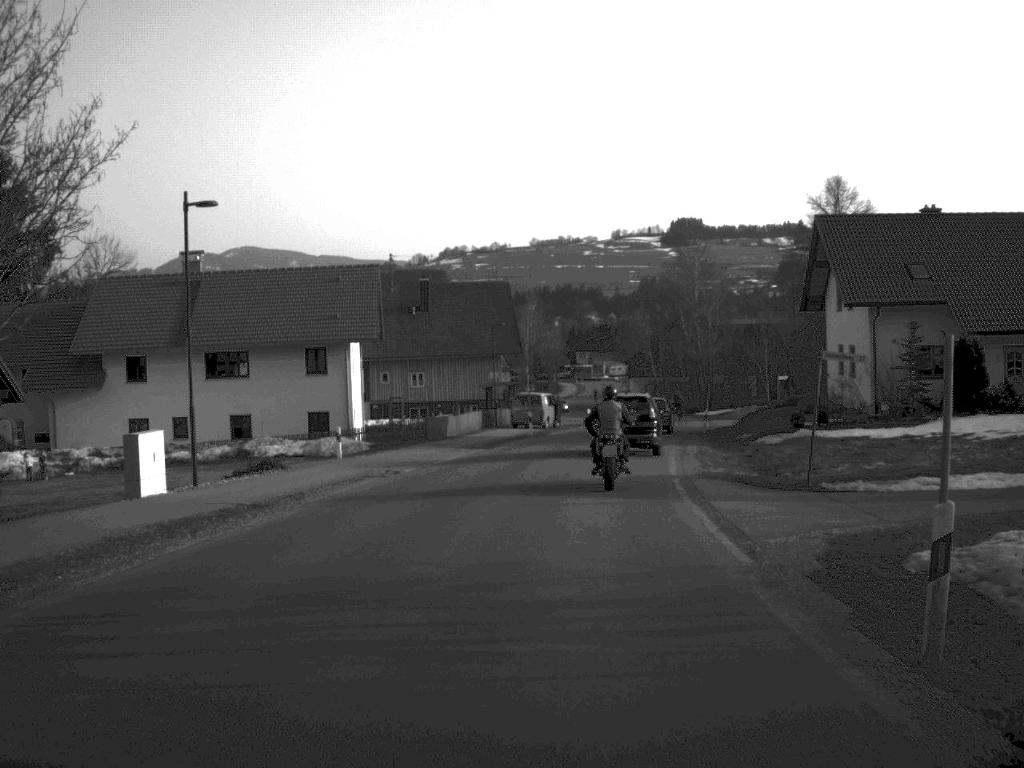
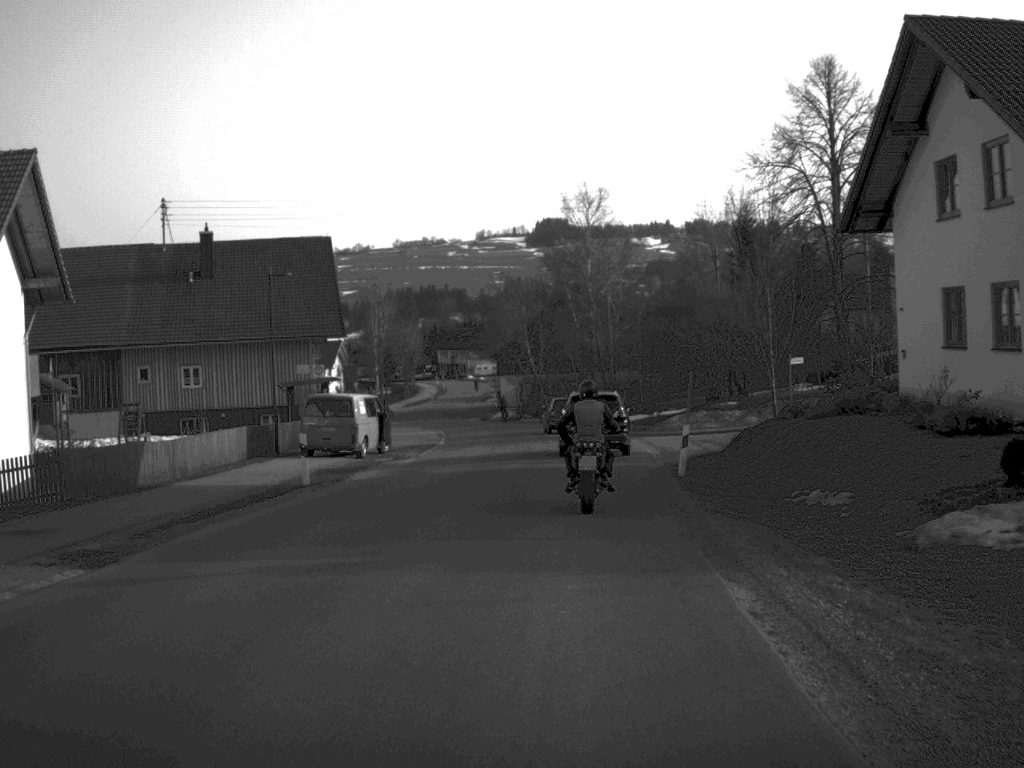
(+1.7, +29.1) m; +6°
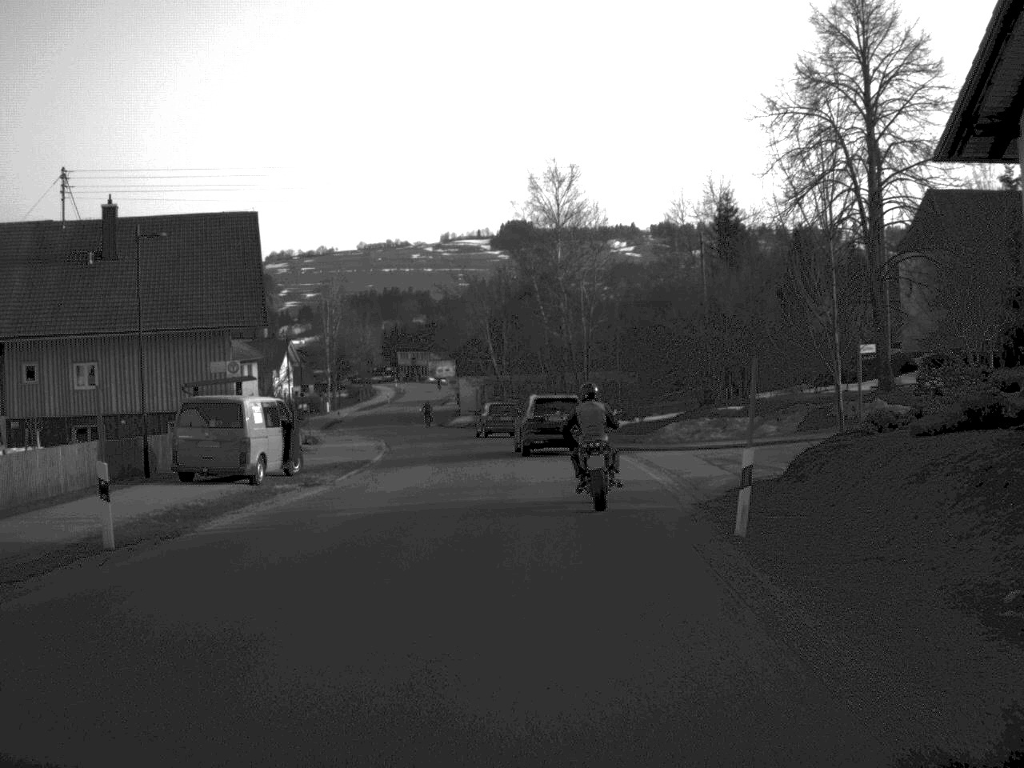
(+0.1, +10.3) m; +2°
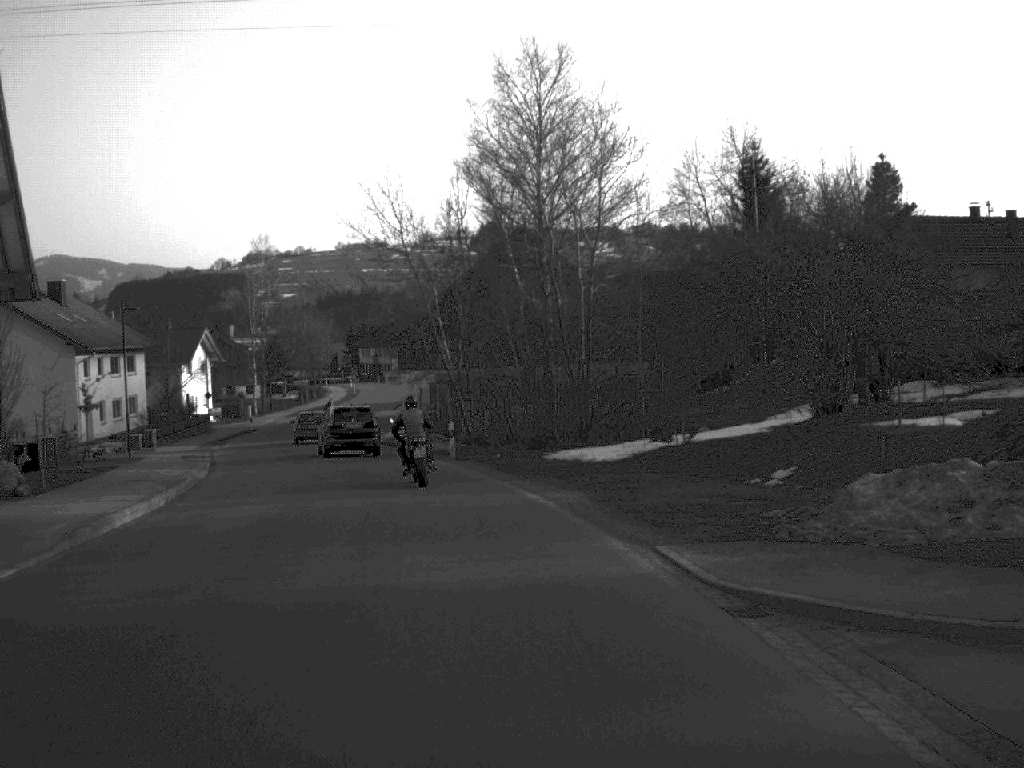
(+0.6, +27.4) m; +1°
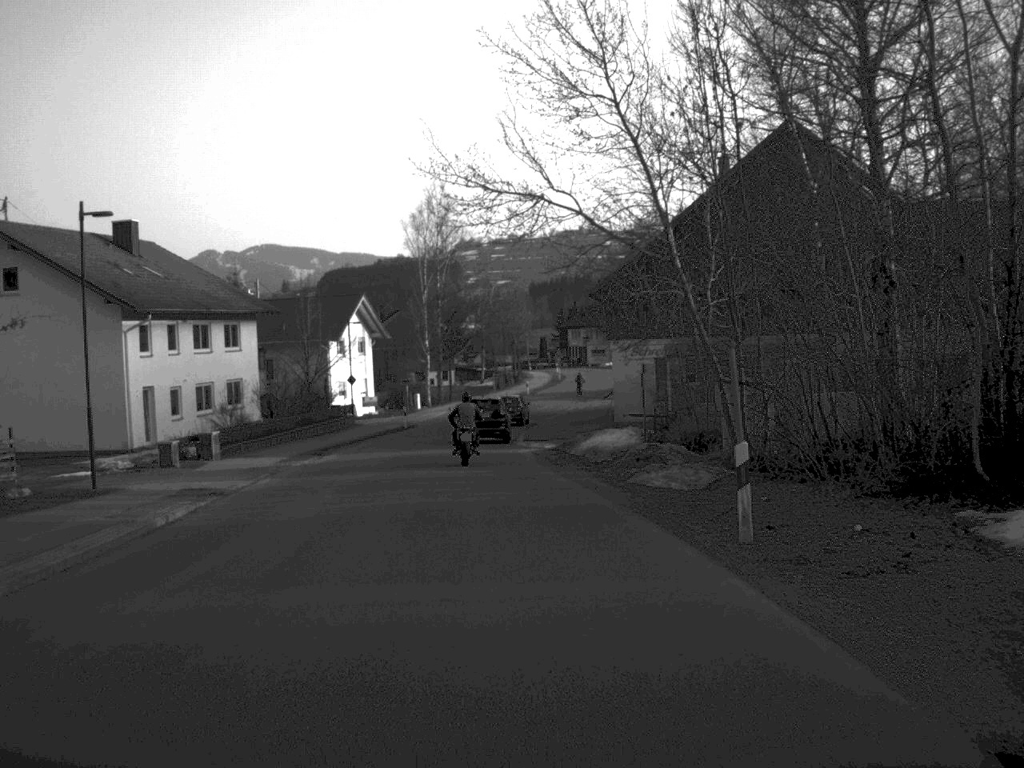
(-2.0, +24.1) m; -10°
